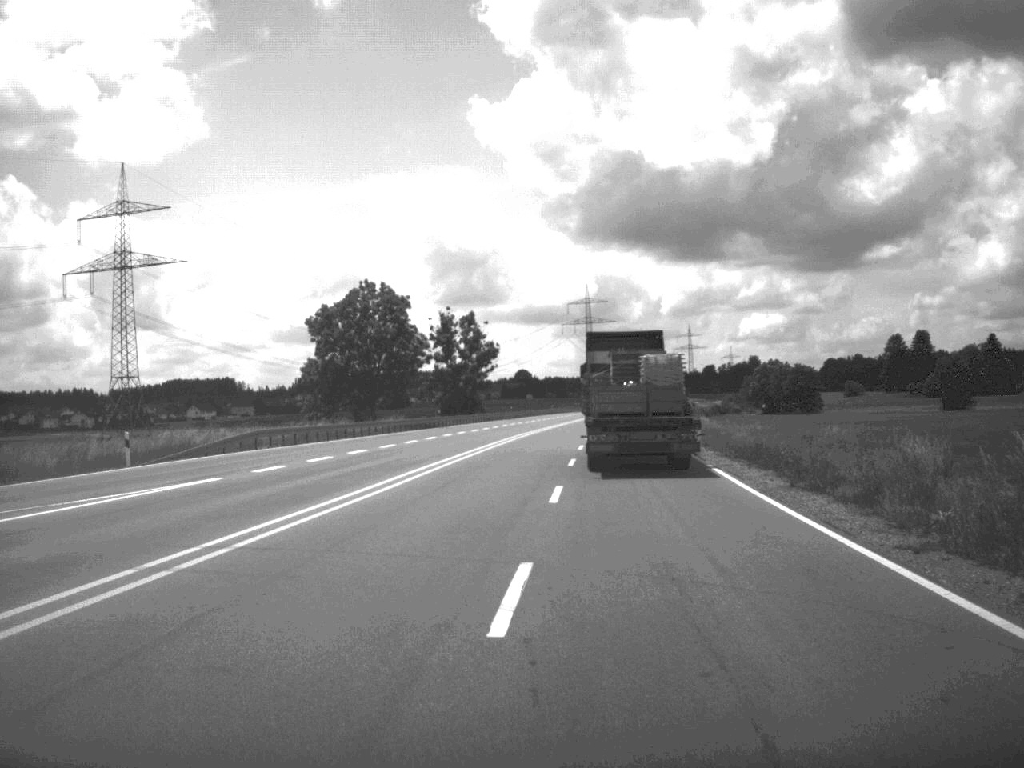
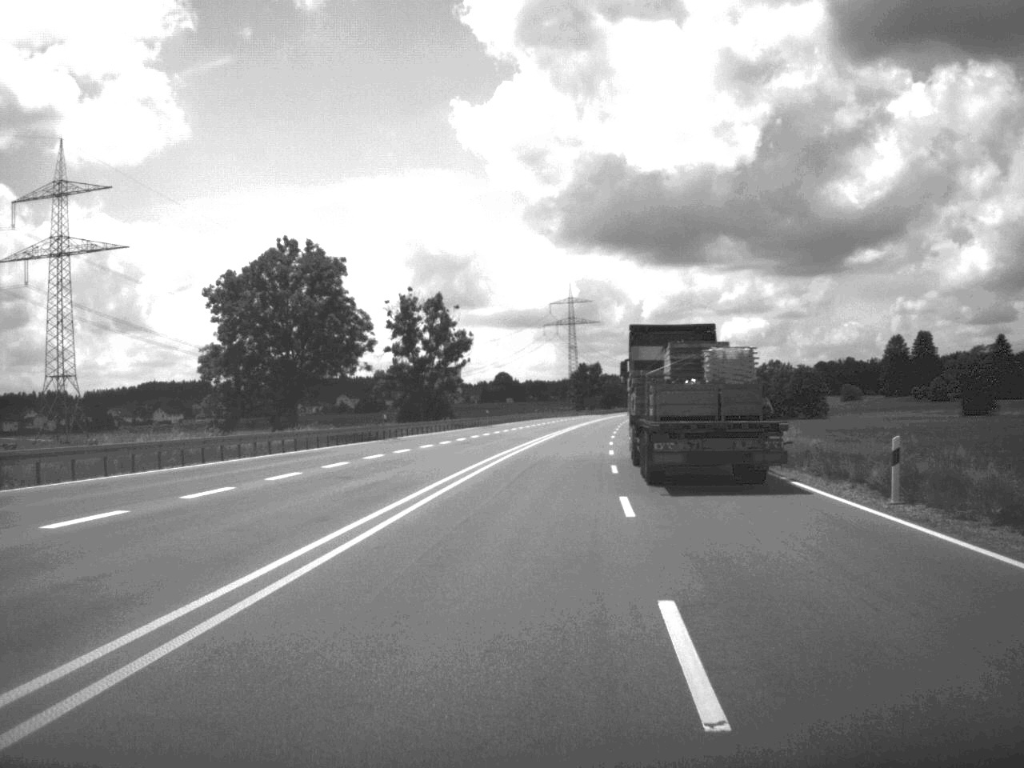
(+0.1, +26.5) m; +1°
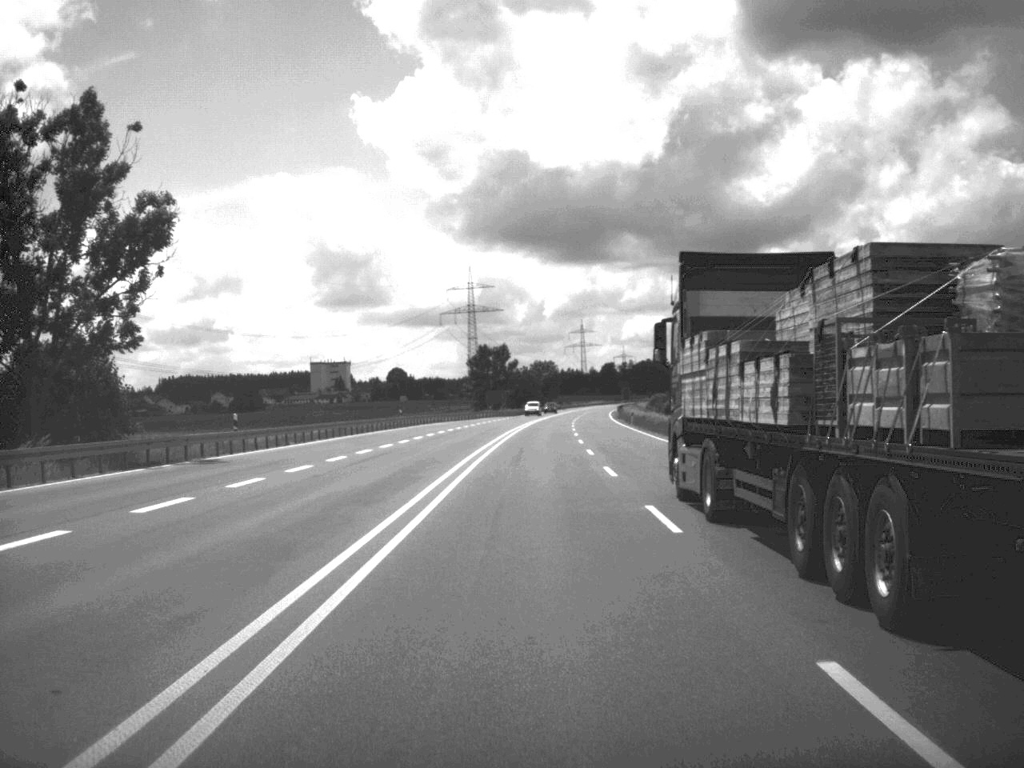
(+3.1, +73.9) m; +4°
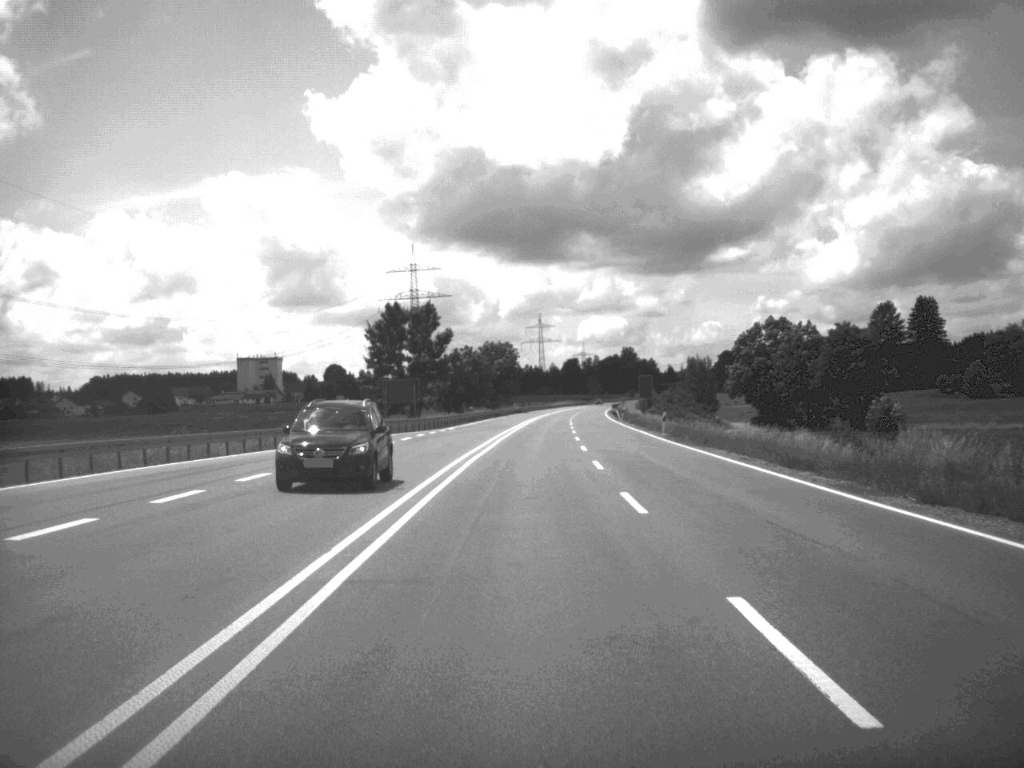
(+1.1, +81.1) m; +2°
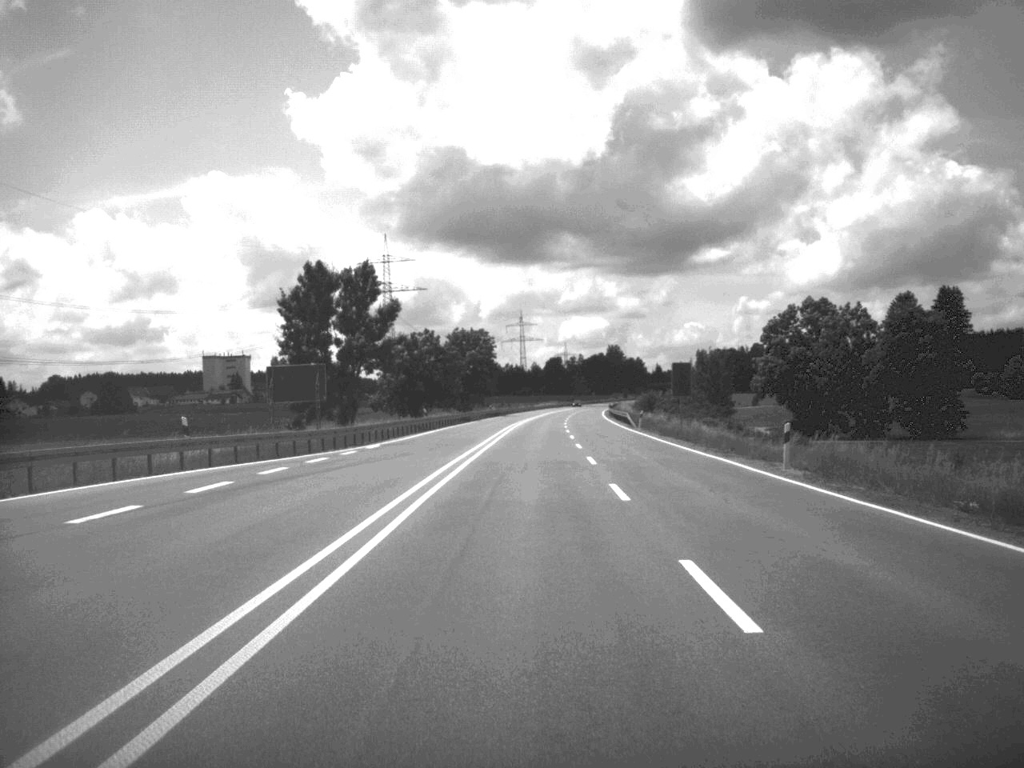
(+0.2, +33.2) m; +1°
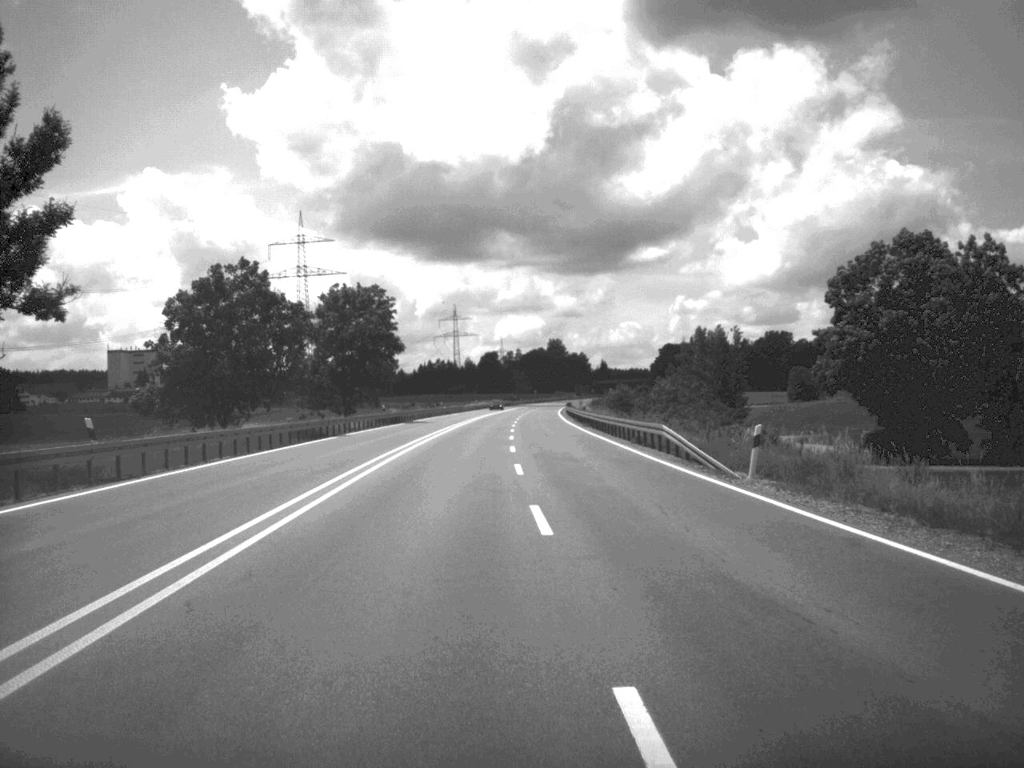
(+1.2, +53.4) m; +3°
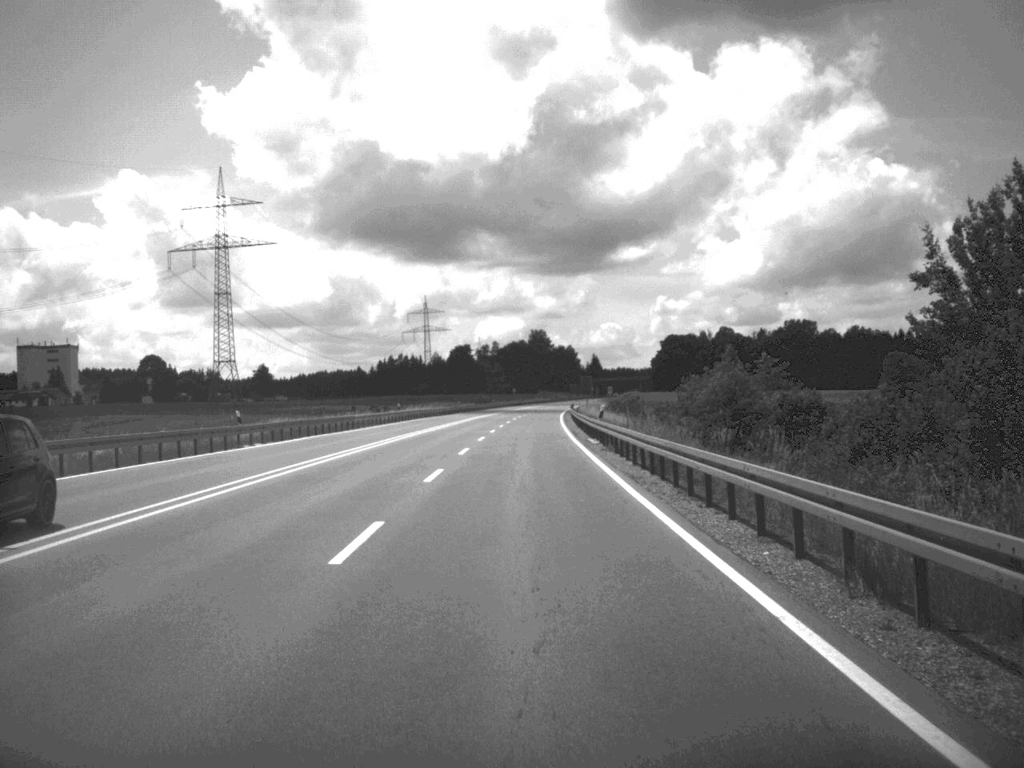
(+0.7, +86.0) m; +1°
